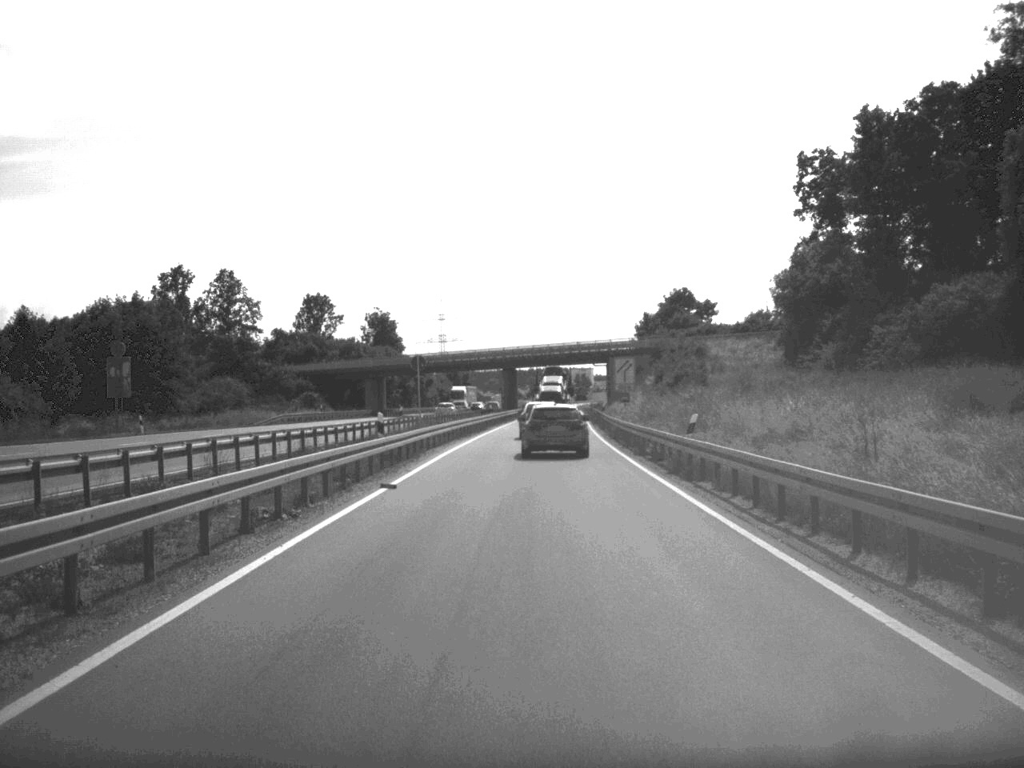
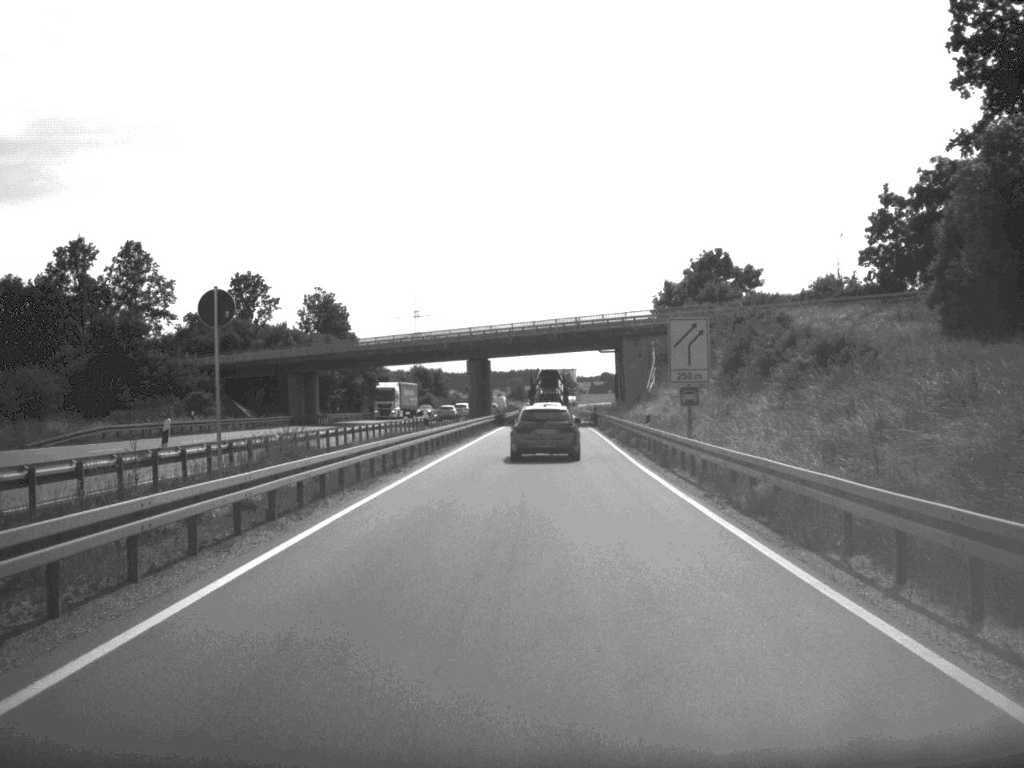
(+0.3, +37.6) m; +1°
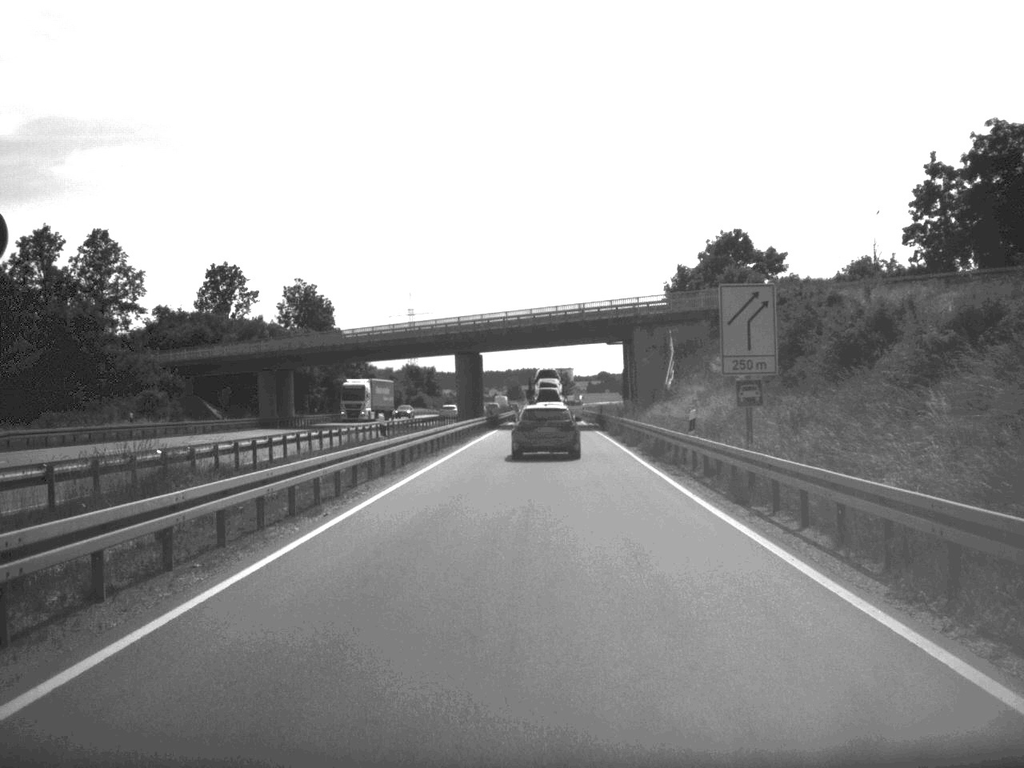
(0.0, +11.1) m; 0°
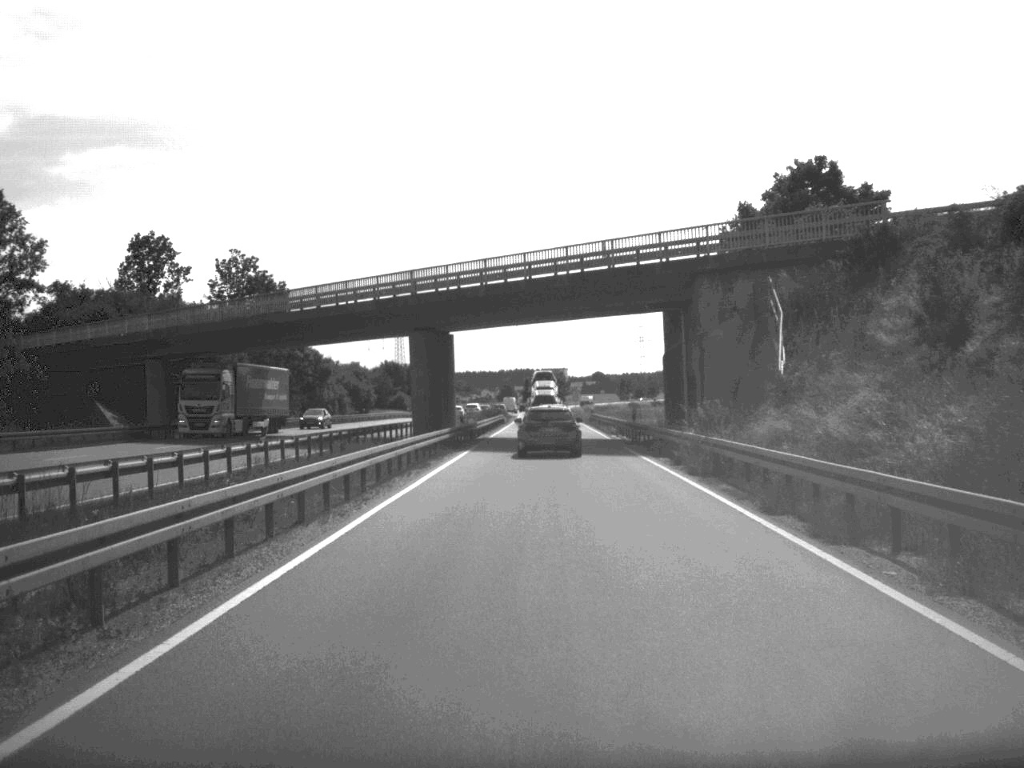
(+0.1, +28.6) m; 0°
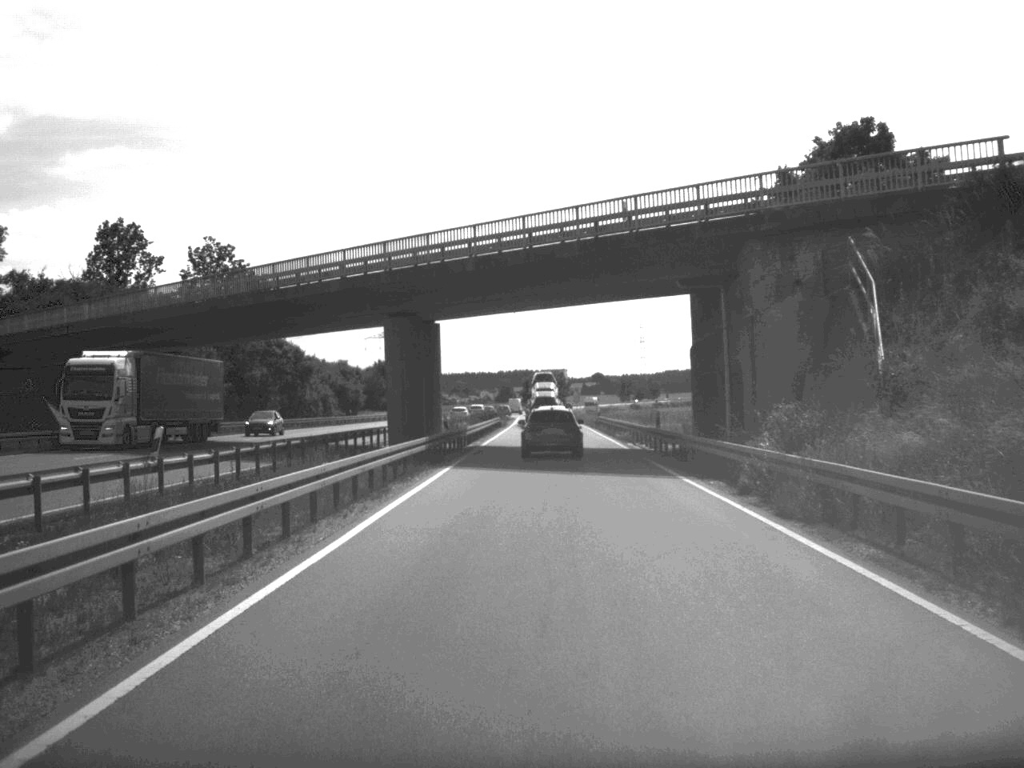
(0.0, +9.5) m; 0°
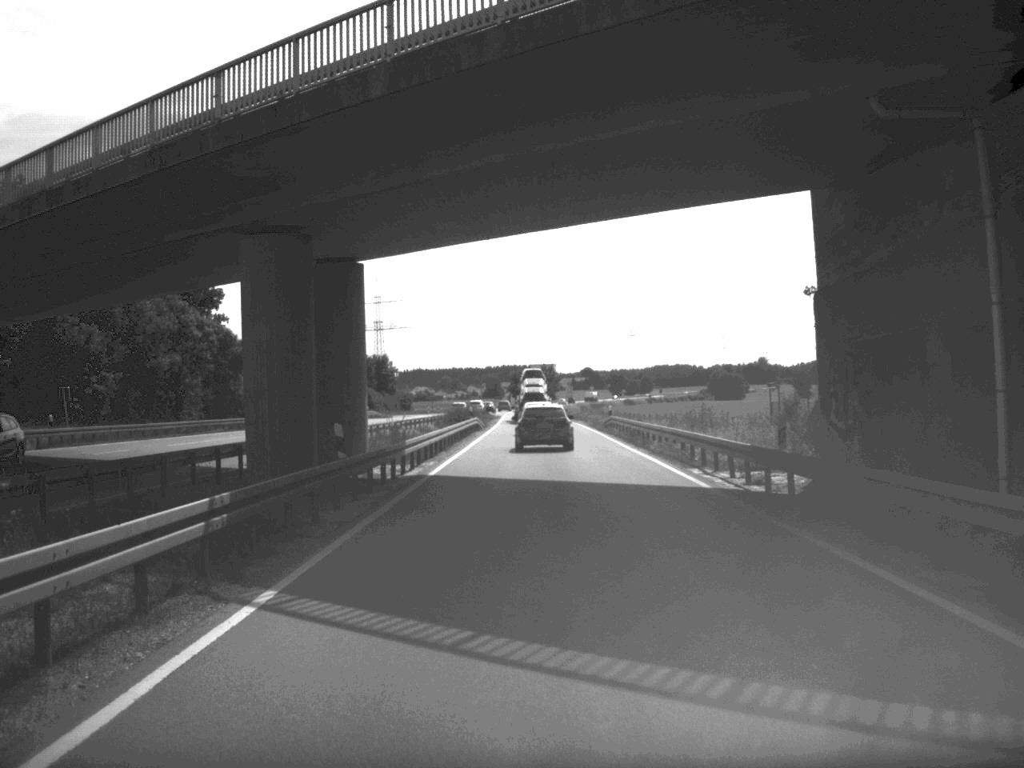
(+0.1, +21.6) m; +1°
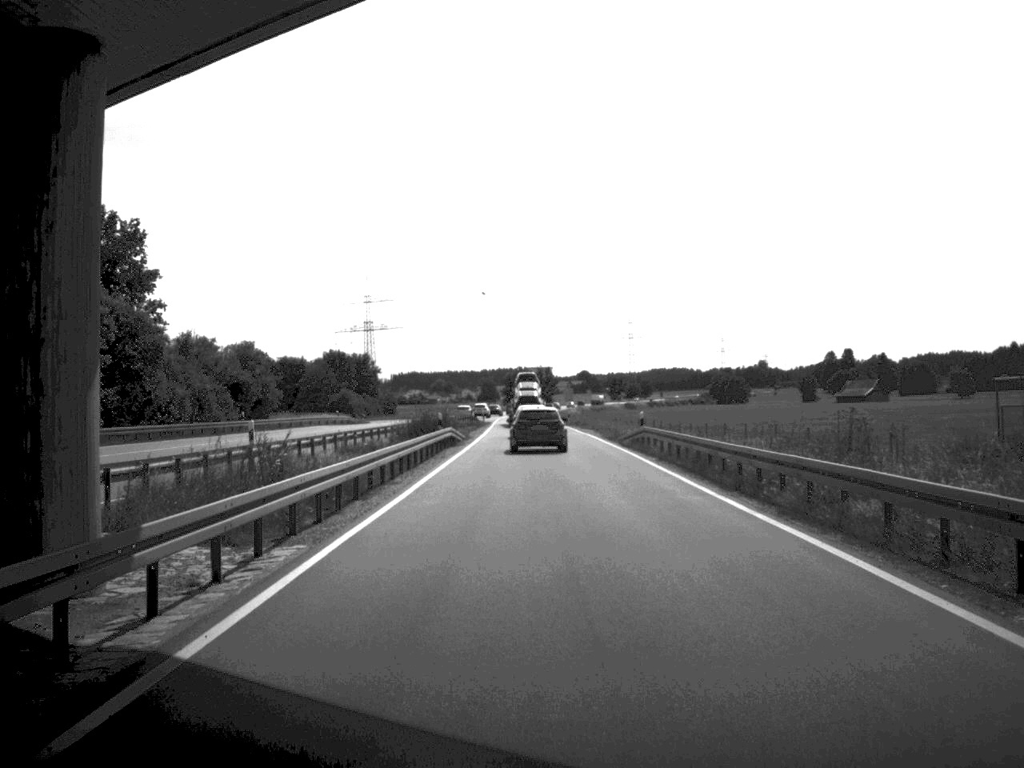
(0.0, +19.4) m; 0°
